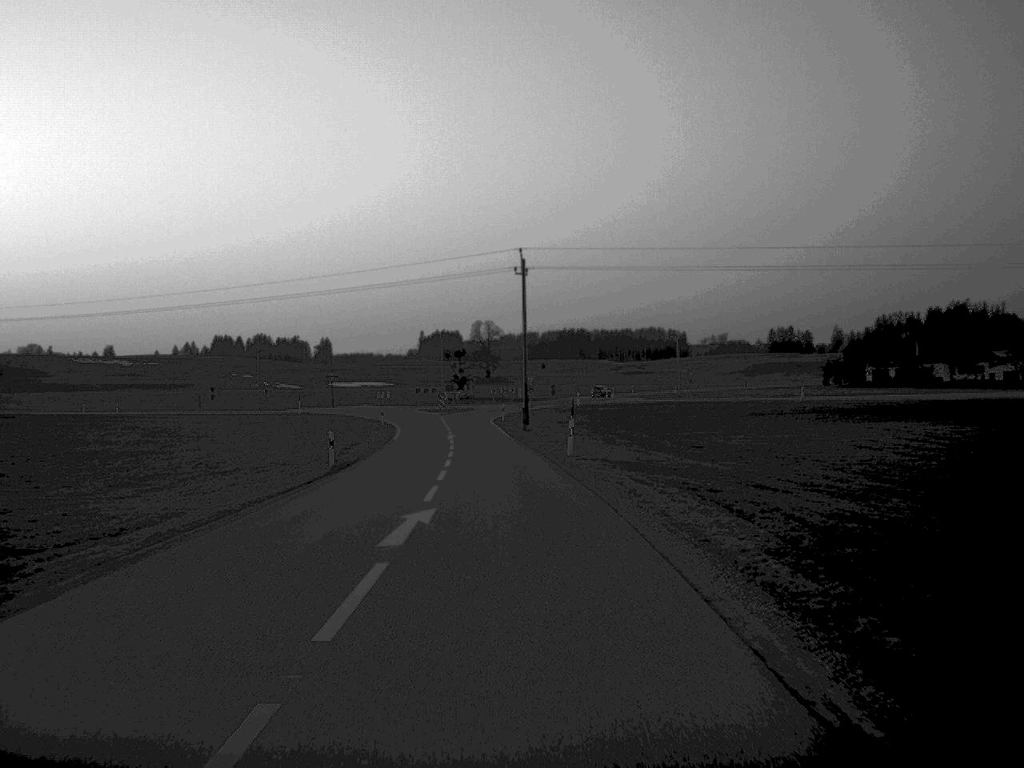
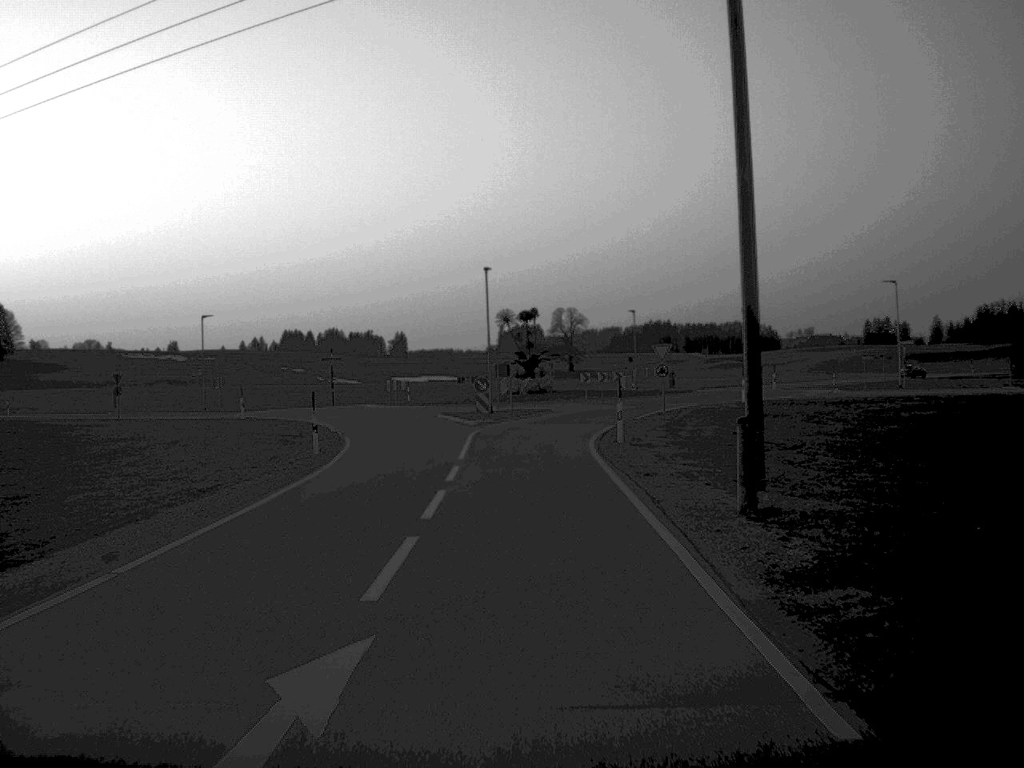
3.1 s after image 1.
(-1.7, +52.2) m; -3°
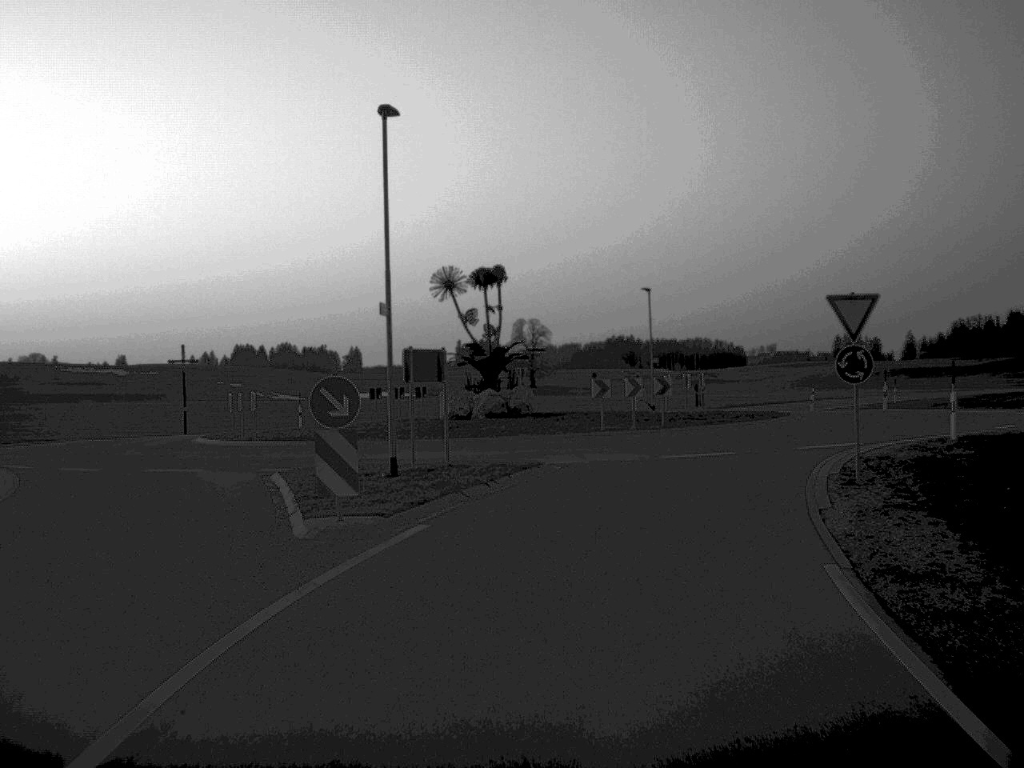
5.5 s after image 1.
(0.0, +33.6) m; +2°
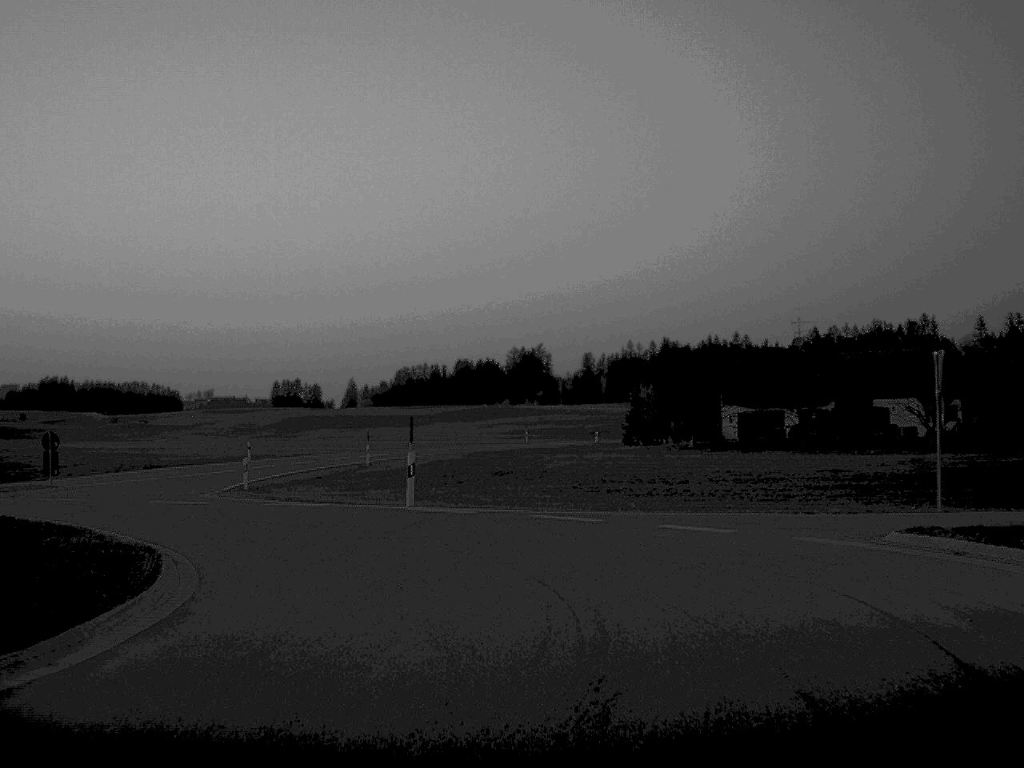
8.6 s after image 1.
(+6.3, +29.7) m; +25°
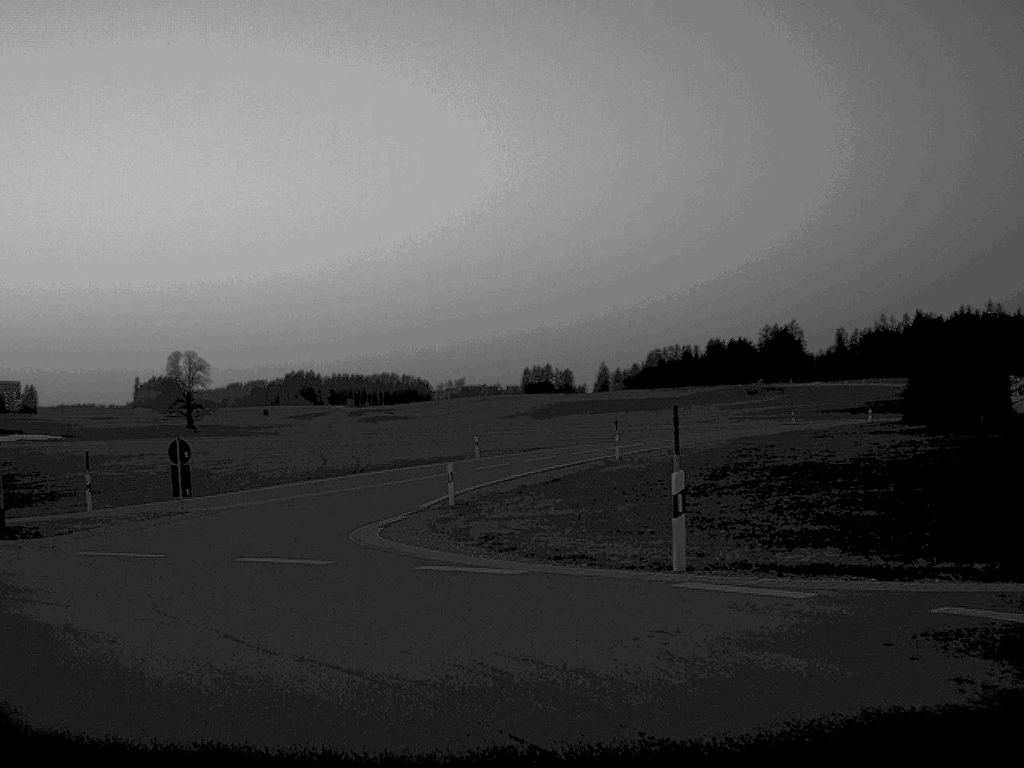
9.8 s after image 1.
(-0.9, +10.8) m; -12°
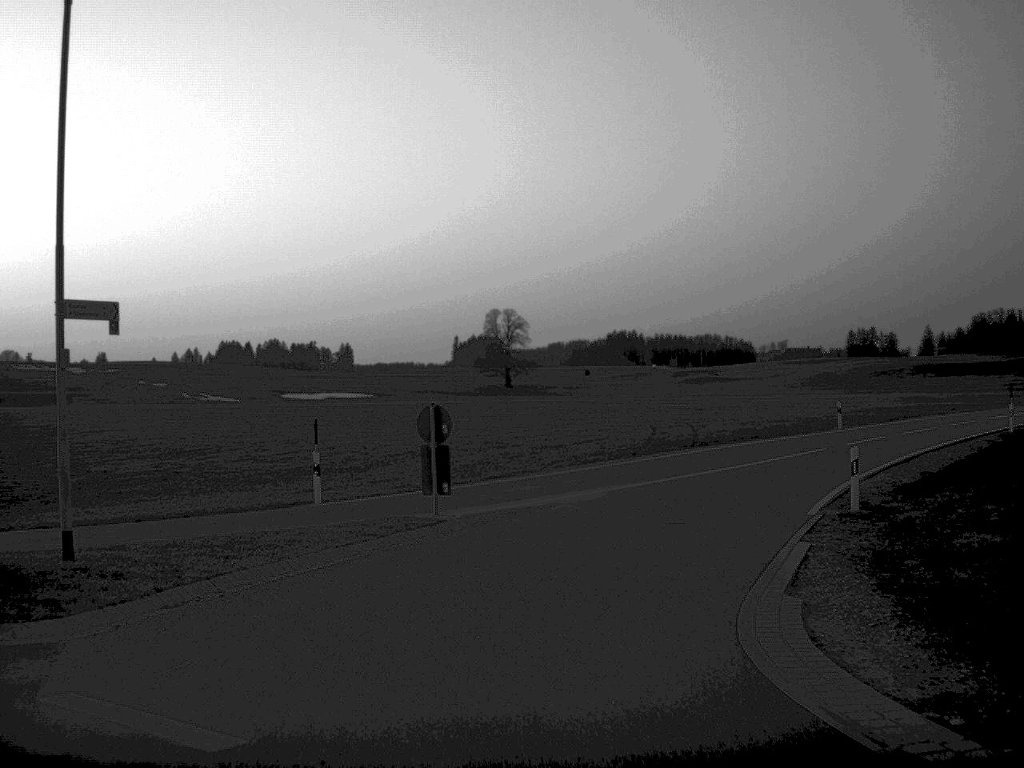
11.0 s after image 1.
(-1.6, +11.1) m; -14°
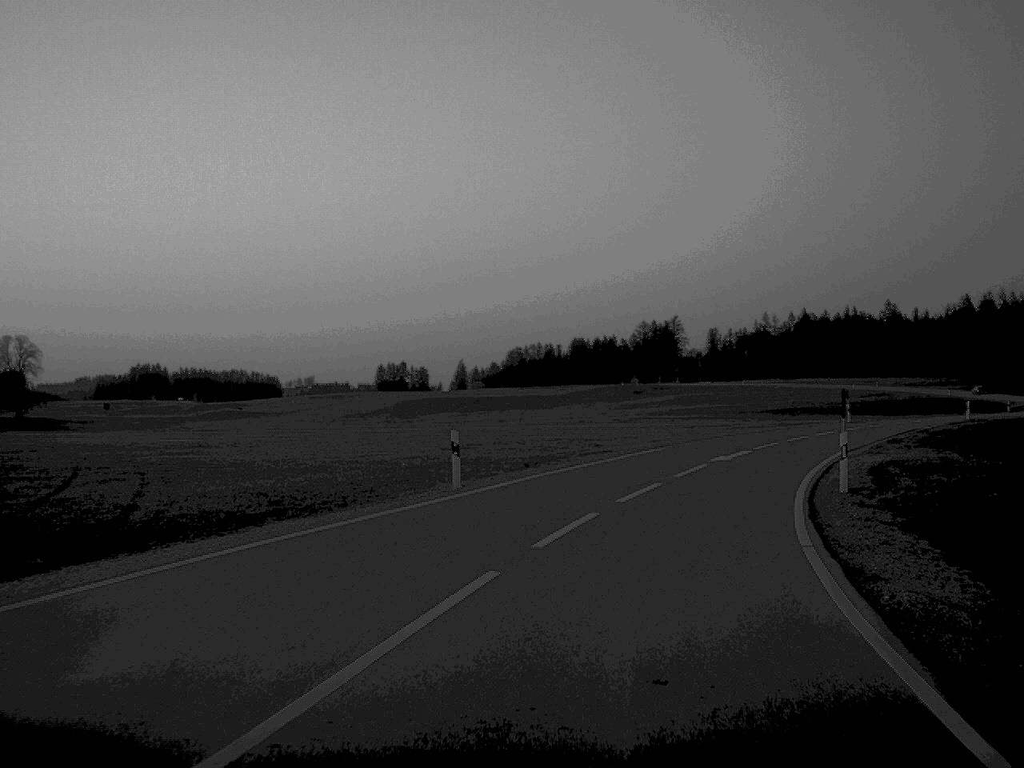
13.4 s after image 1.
(+4.5, +26.1) m; +22°
